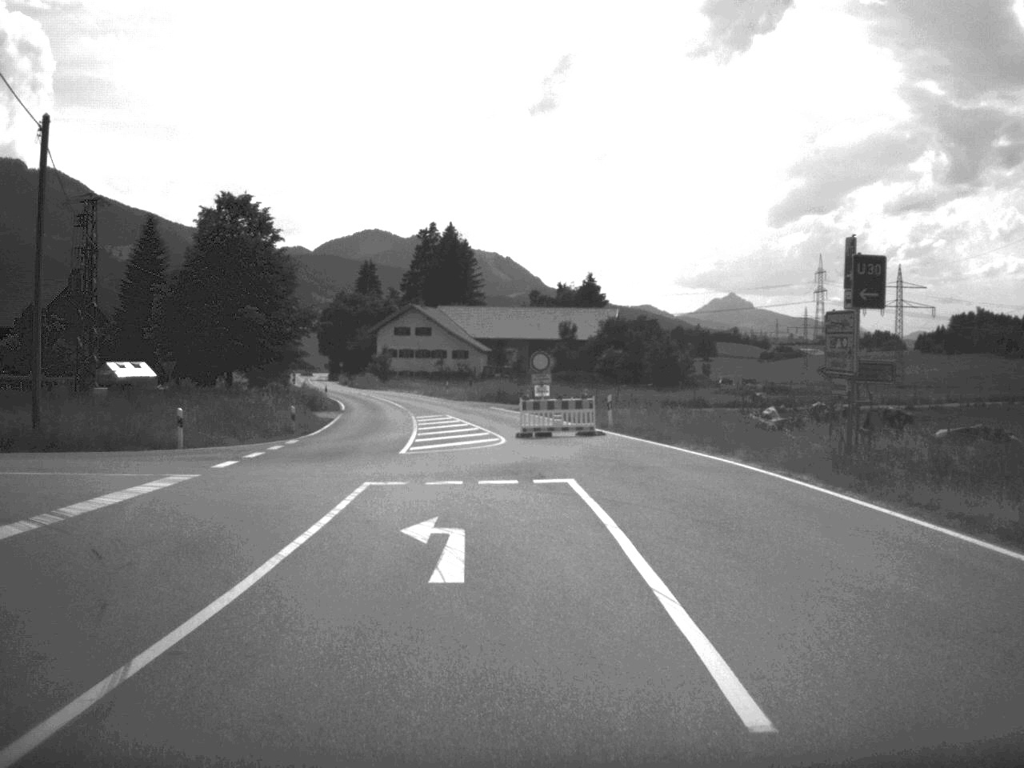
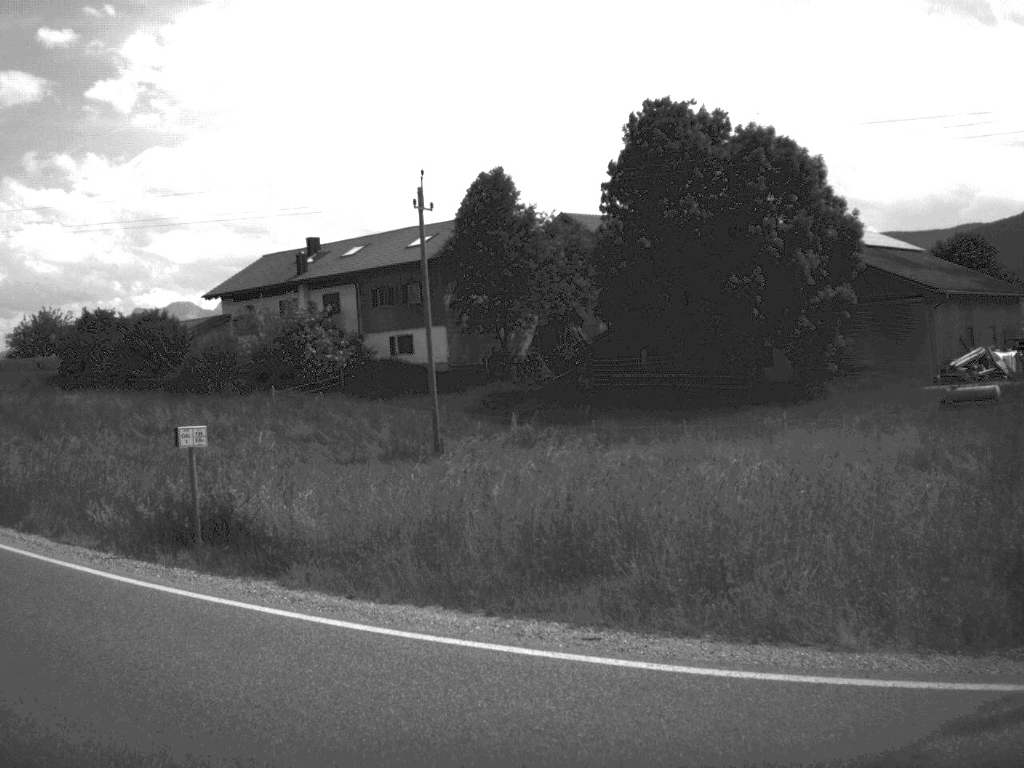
(-7.7, +21.3) m; -66°
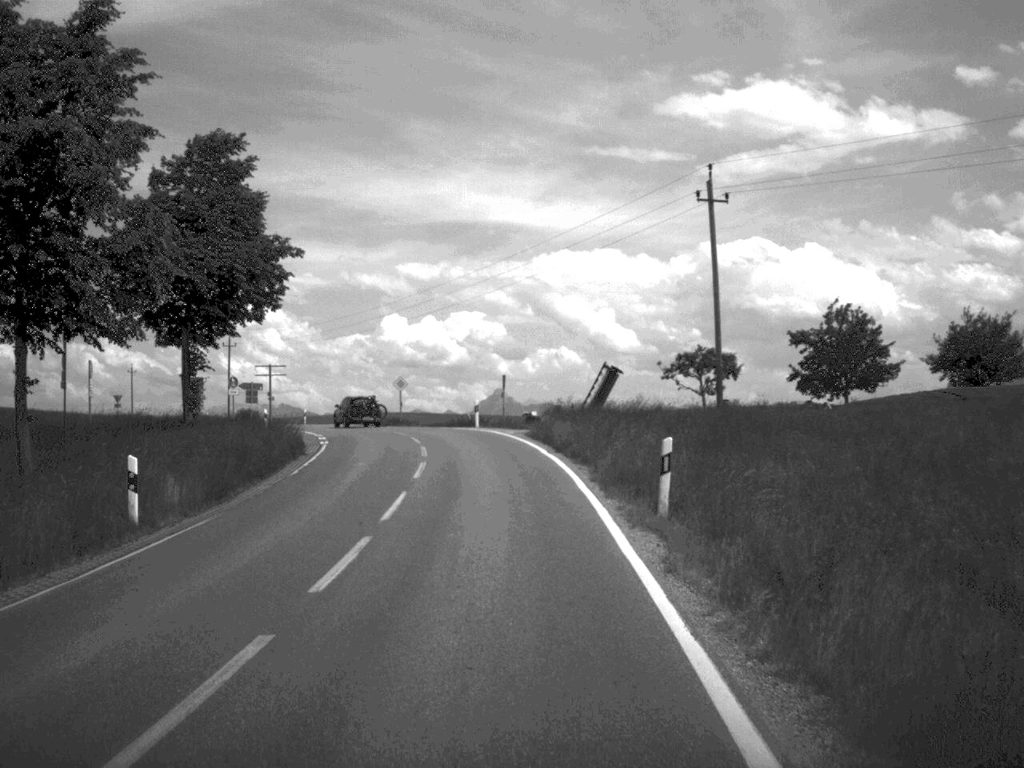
(-15.6, +24.5) m; -41°
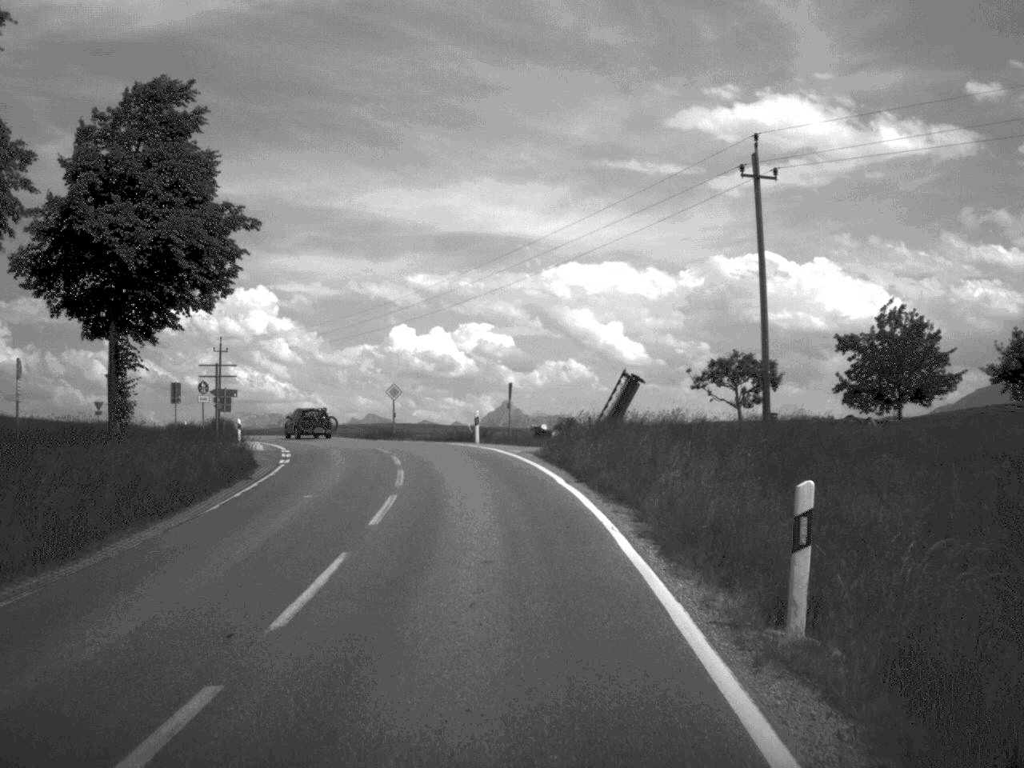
(0.0, +7.6) m; 0°
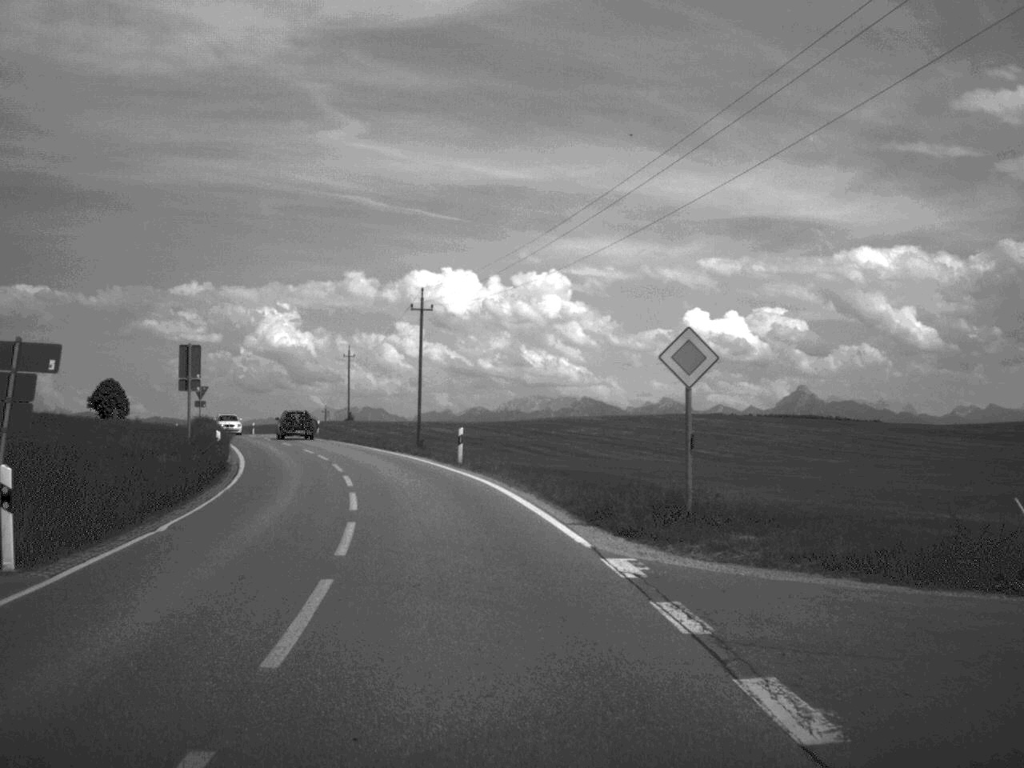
(-4.3, +43.6) m; -13°
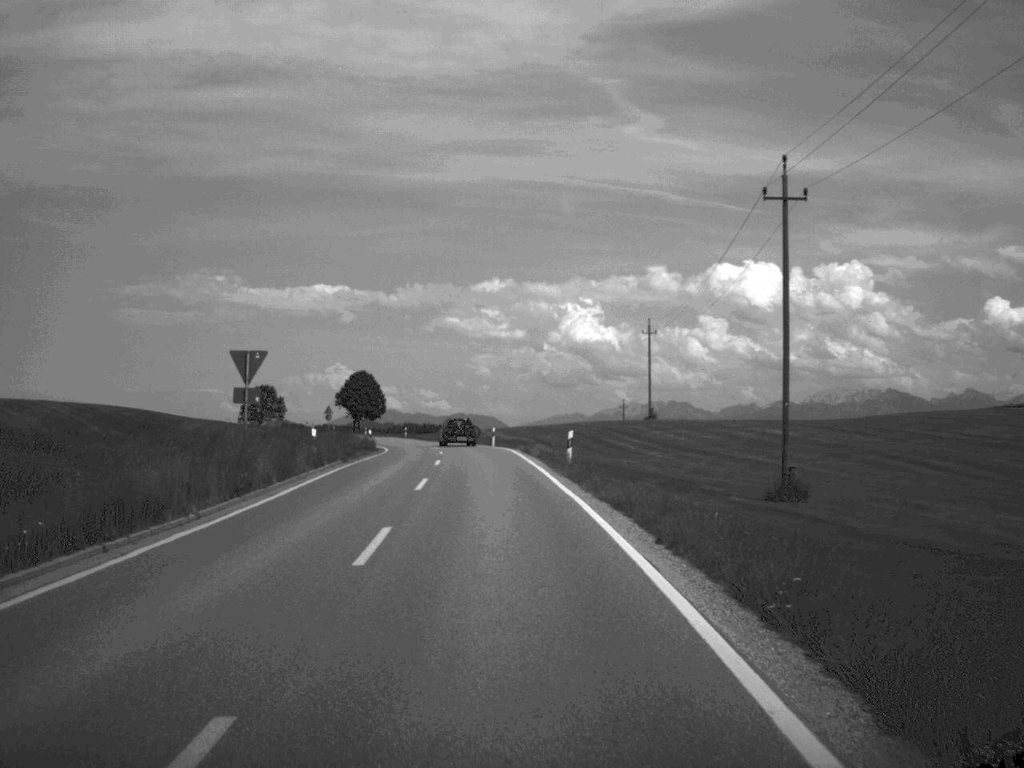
(-5.1, +41.6) m; -14°
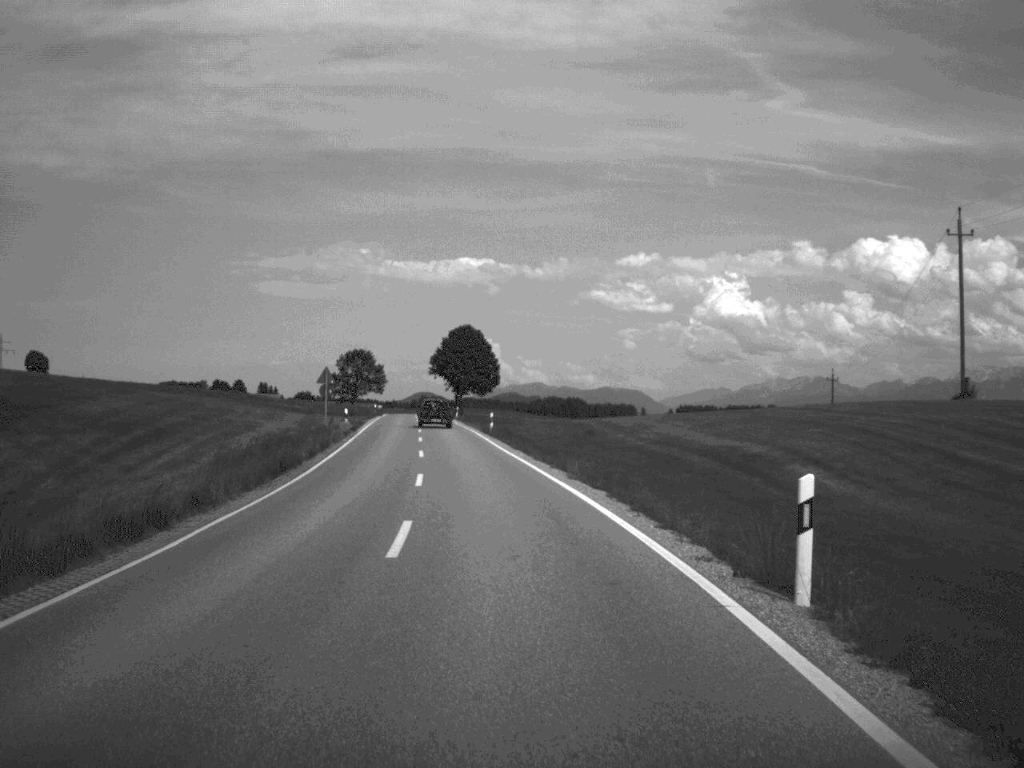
(-2.7, +59.6) m; -7°
